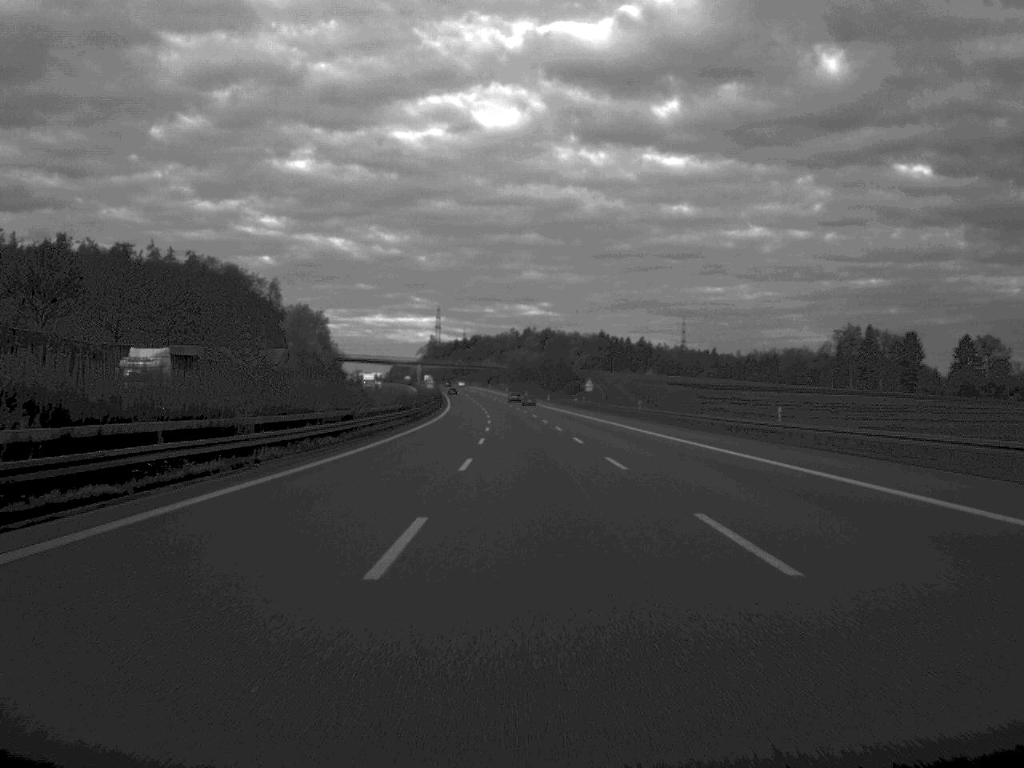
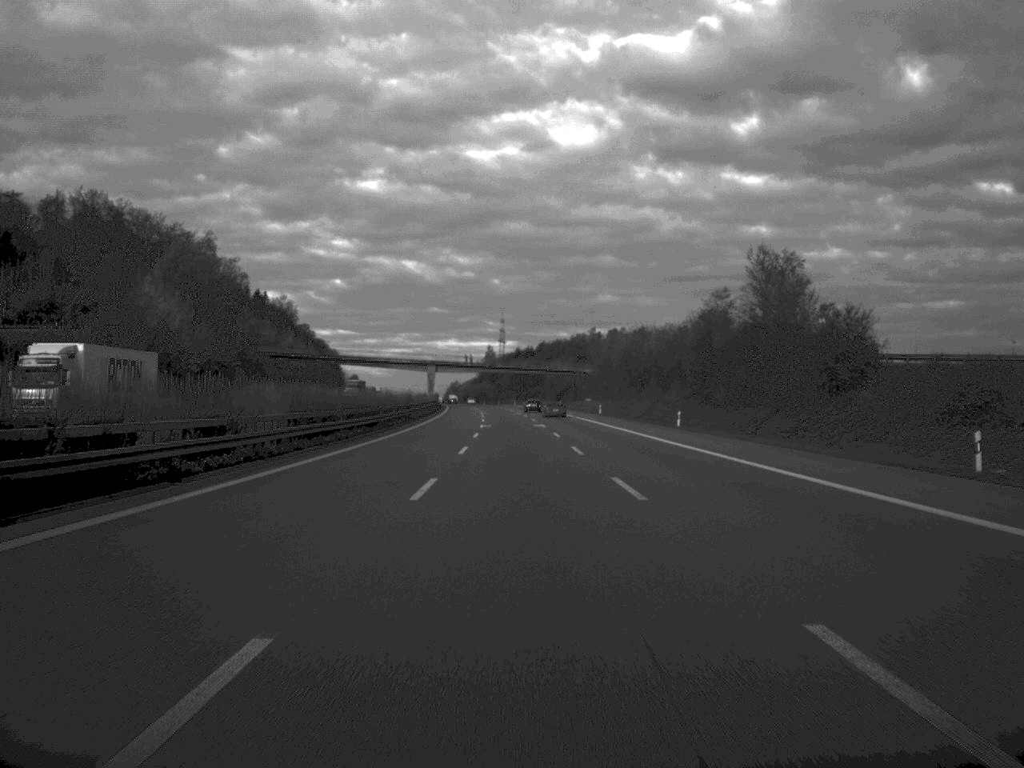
(-4.5, +169.5) m; -3°
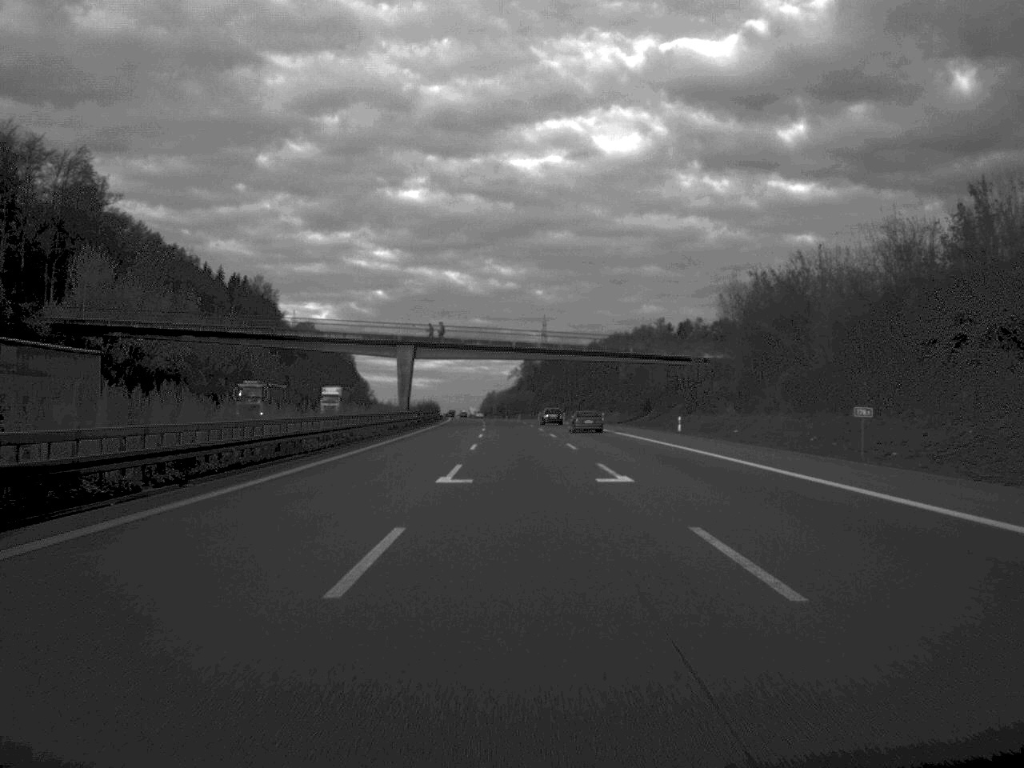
(-1.8, +99.9) m; -2°
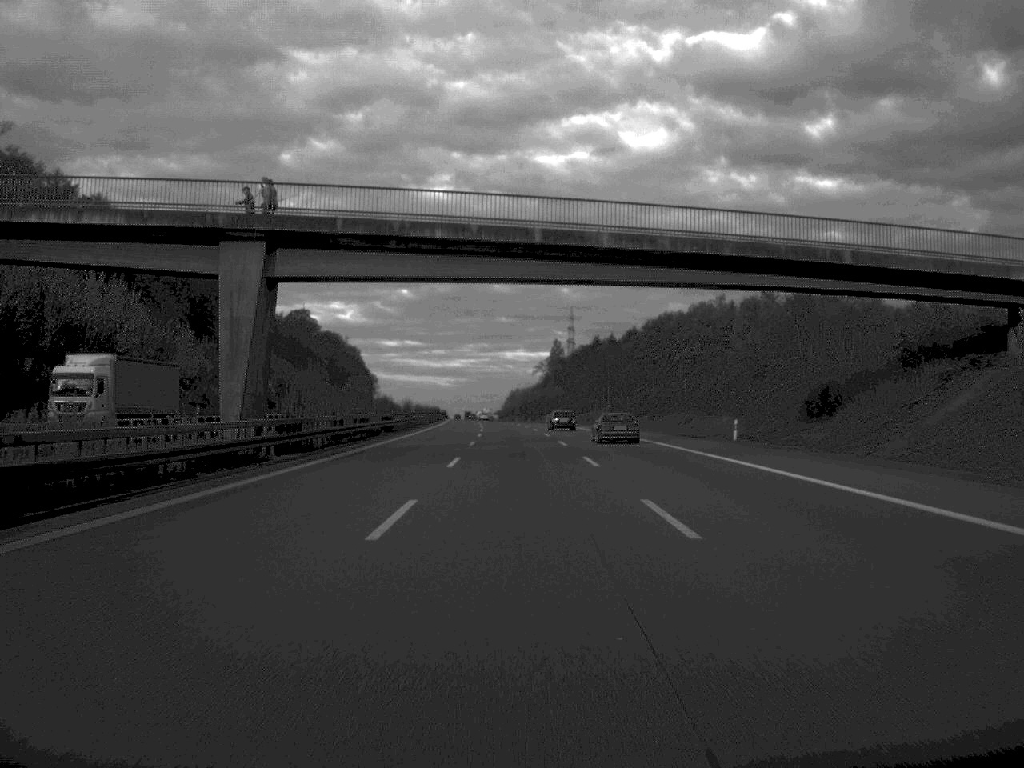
(-0.6, +66.5) m; -1°
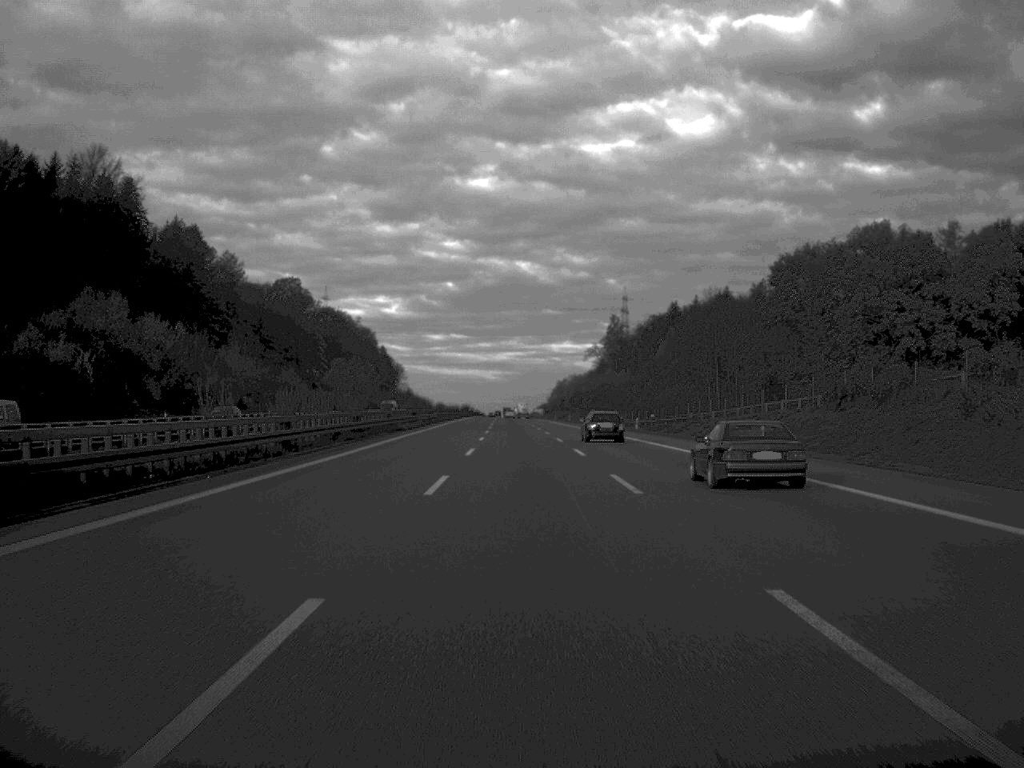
(-1.9, +99.7) m; -2°
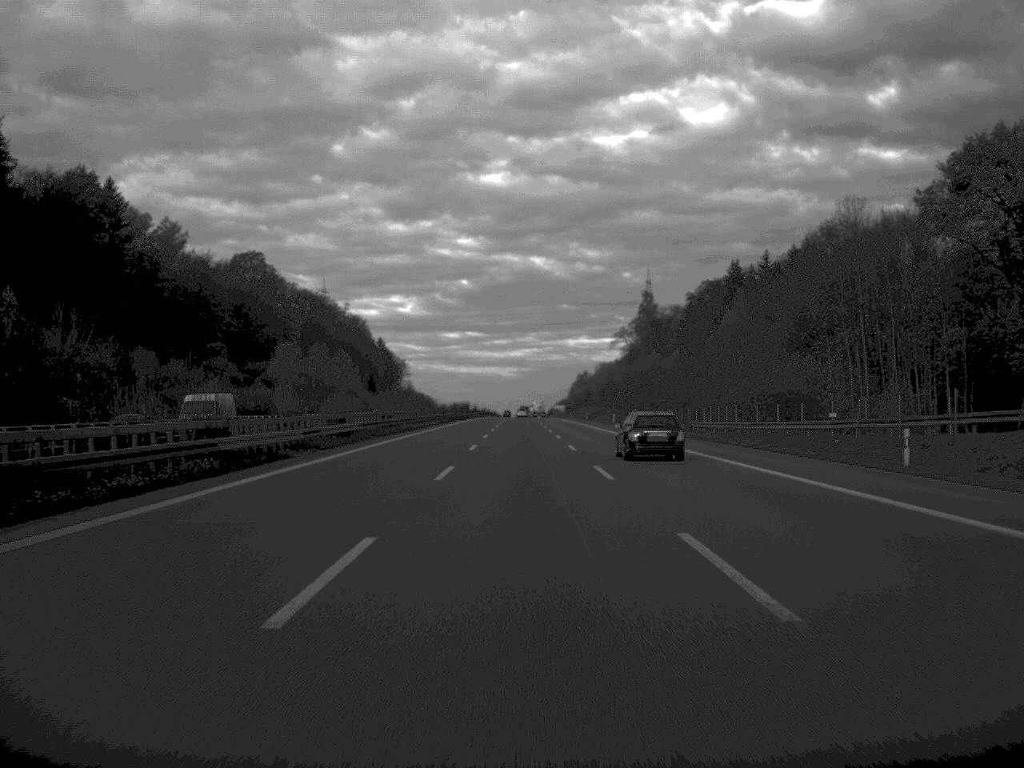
(-0.4, +66.5) m; -1°
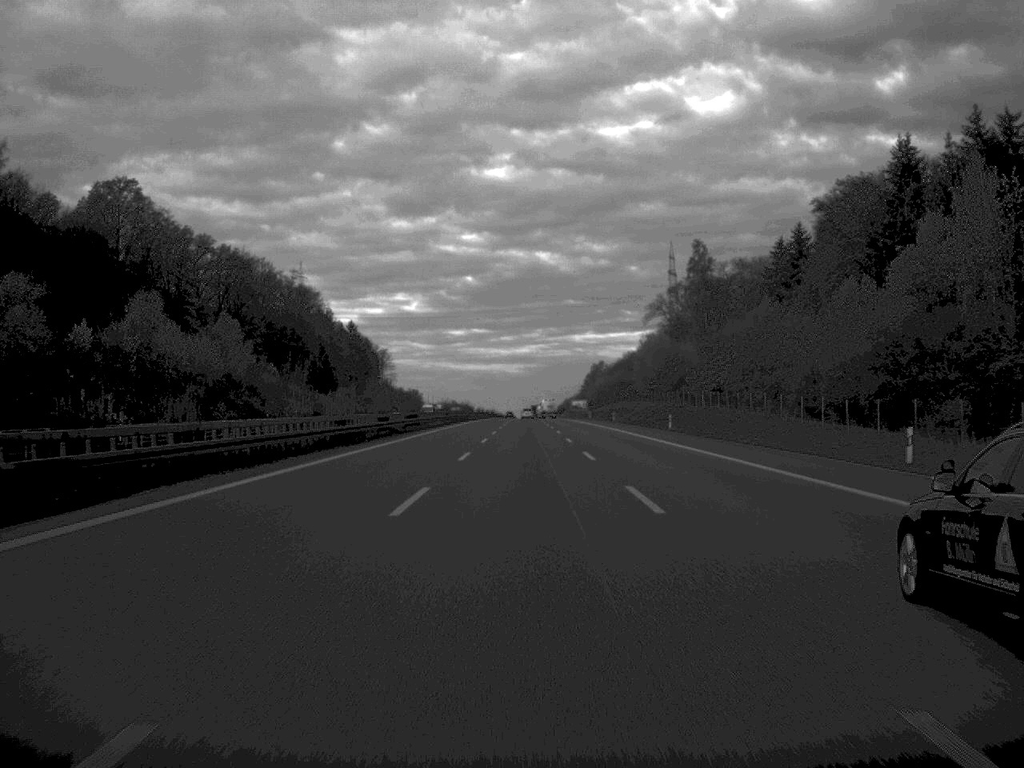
(-0.4, +98.4) m; 0°
